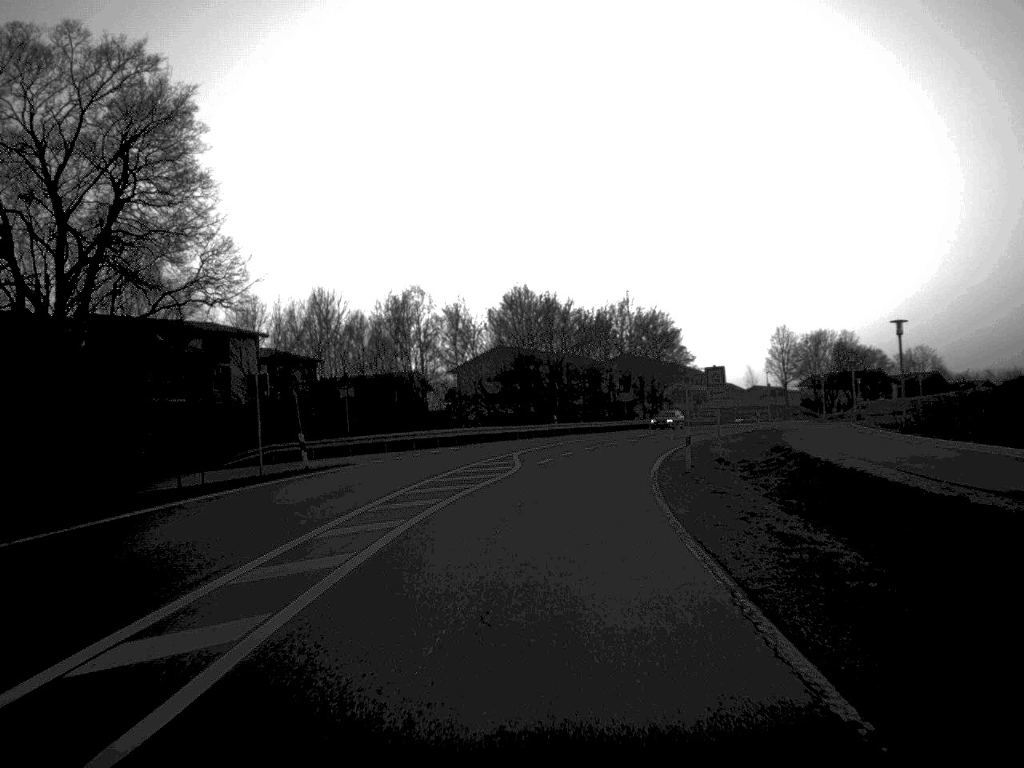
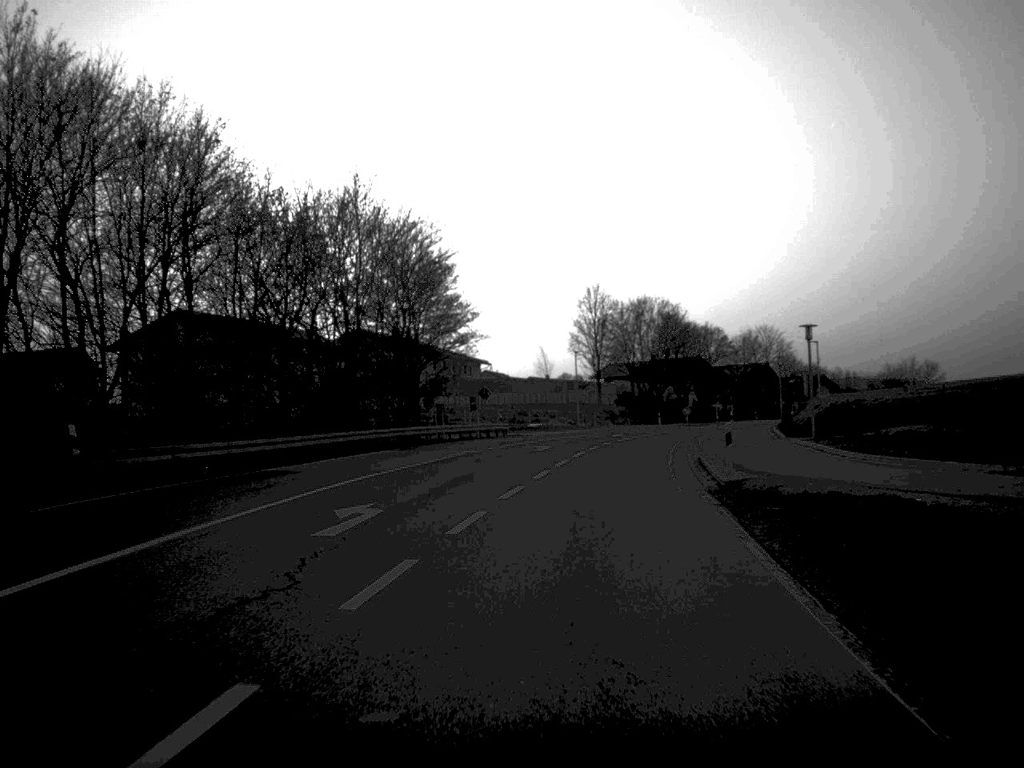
(+5.4, +55.5) m; +11°
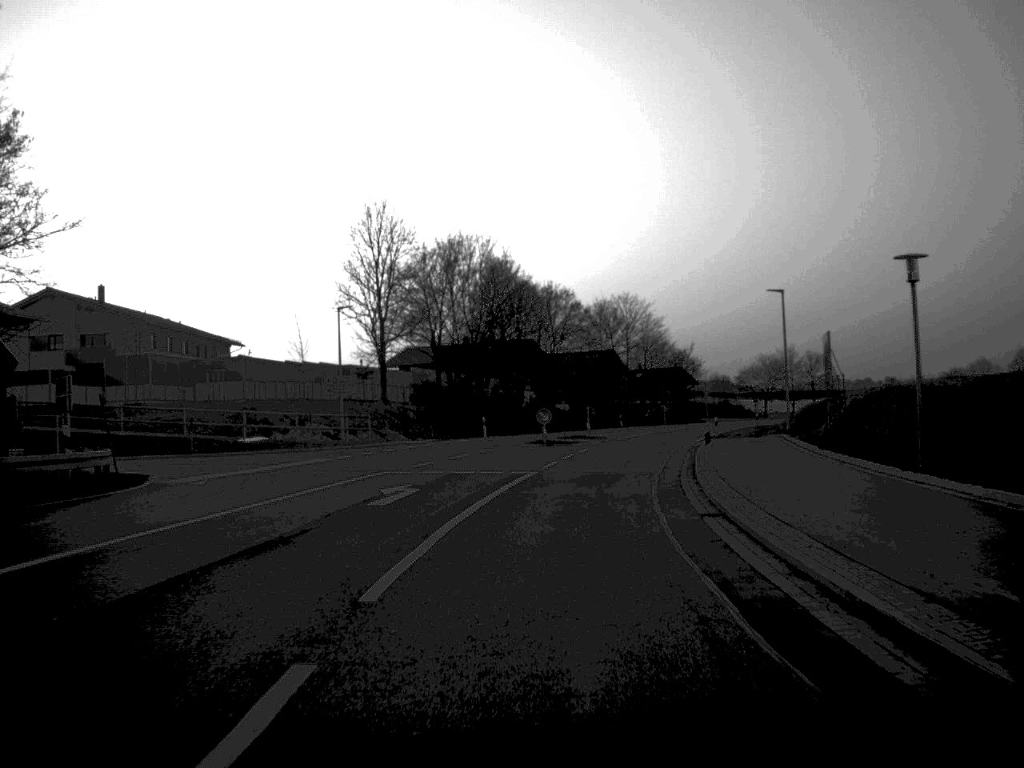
(+3.6, +46.4) m; +9°
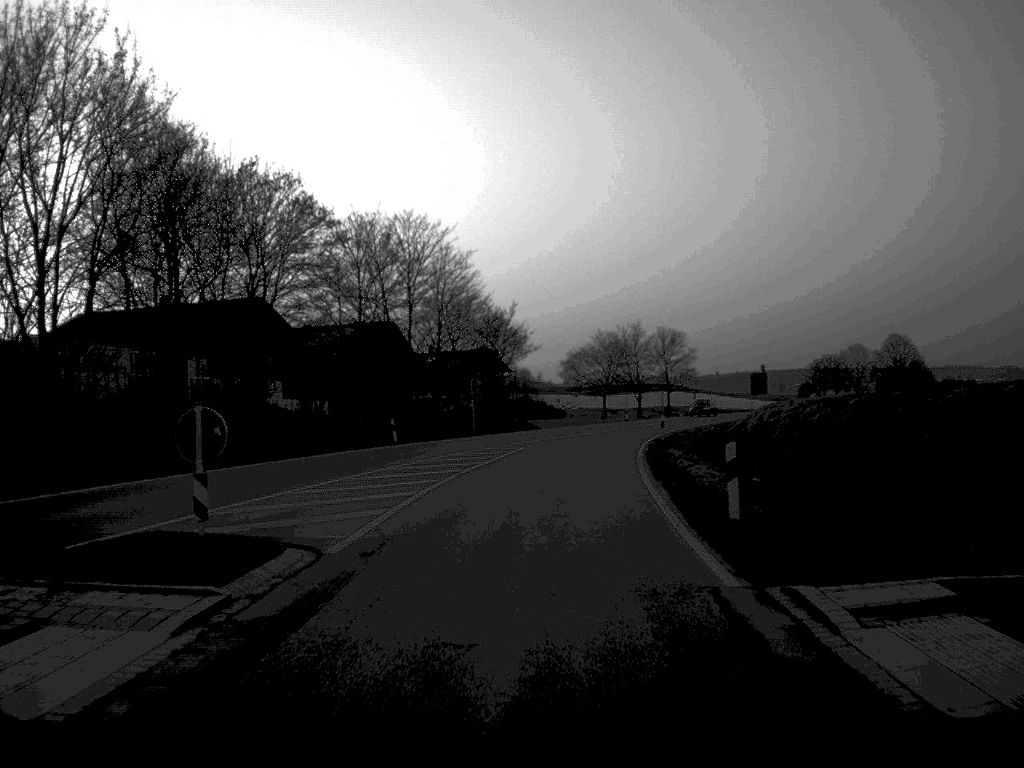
(+4.0, +47.1) m; +9°
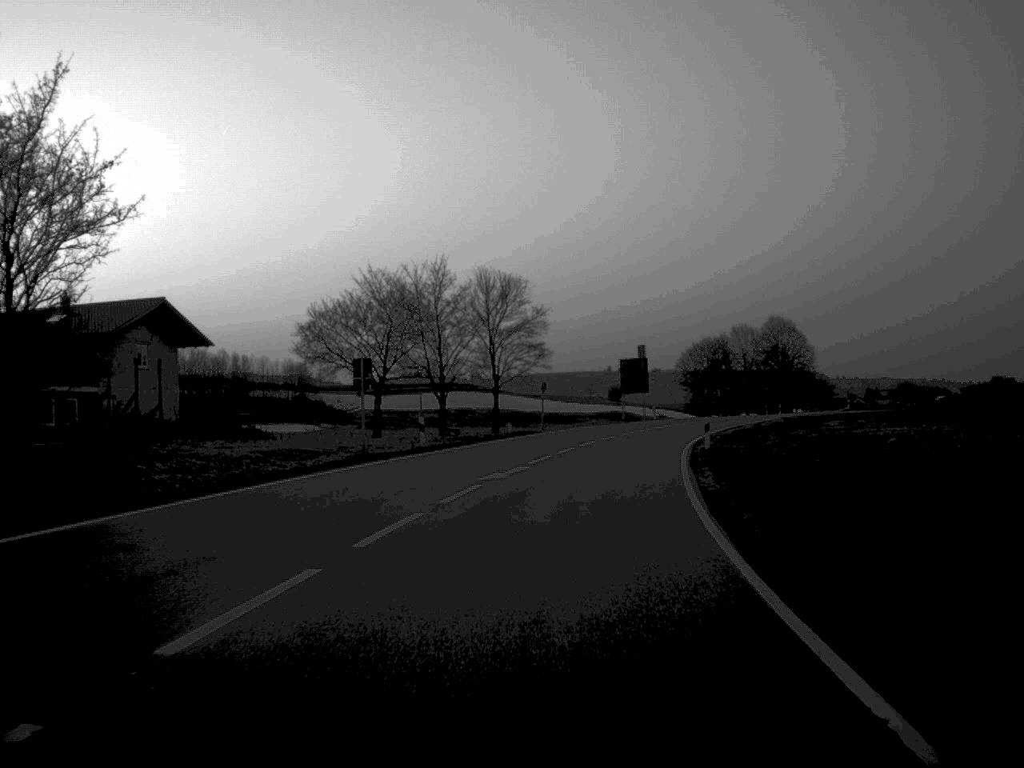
(+4.3, +58.6) m; +10°
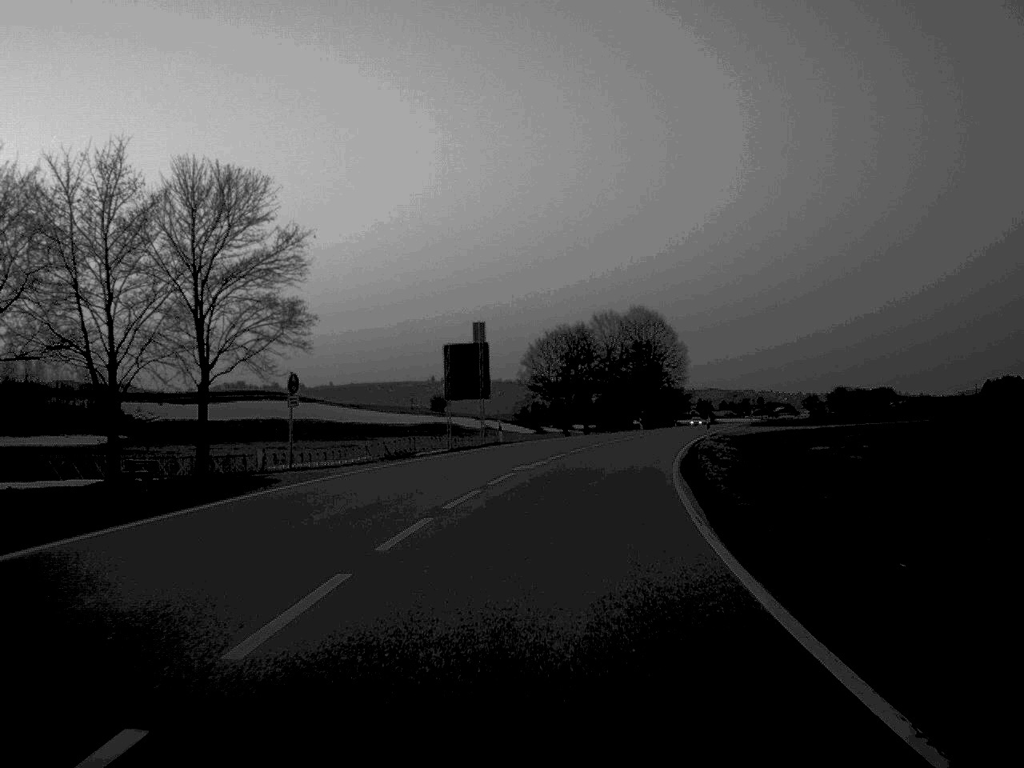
(+2.5, +35.3) m; +8°
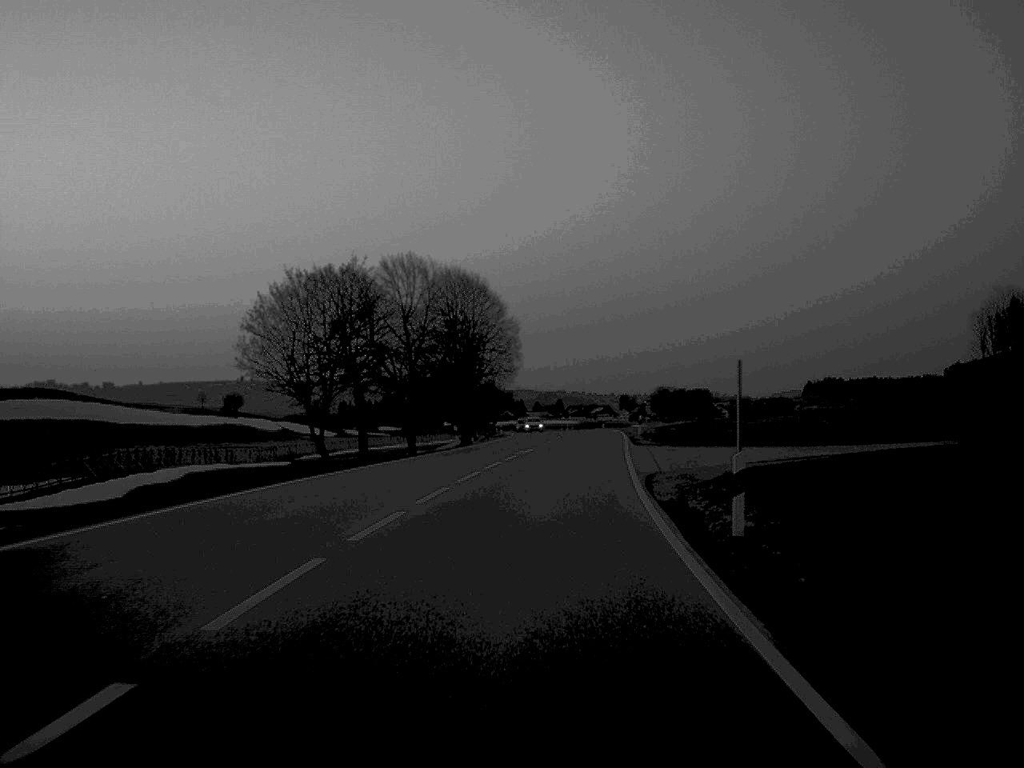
(+3.2, +40.4) m; +8°
